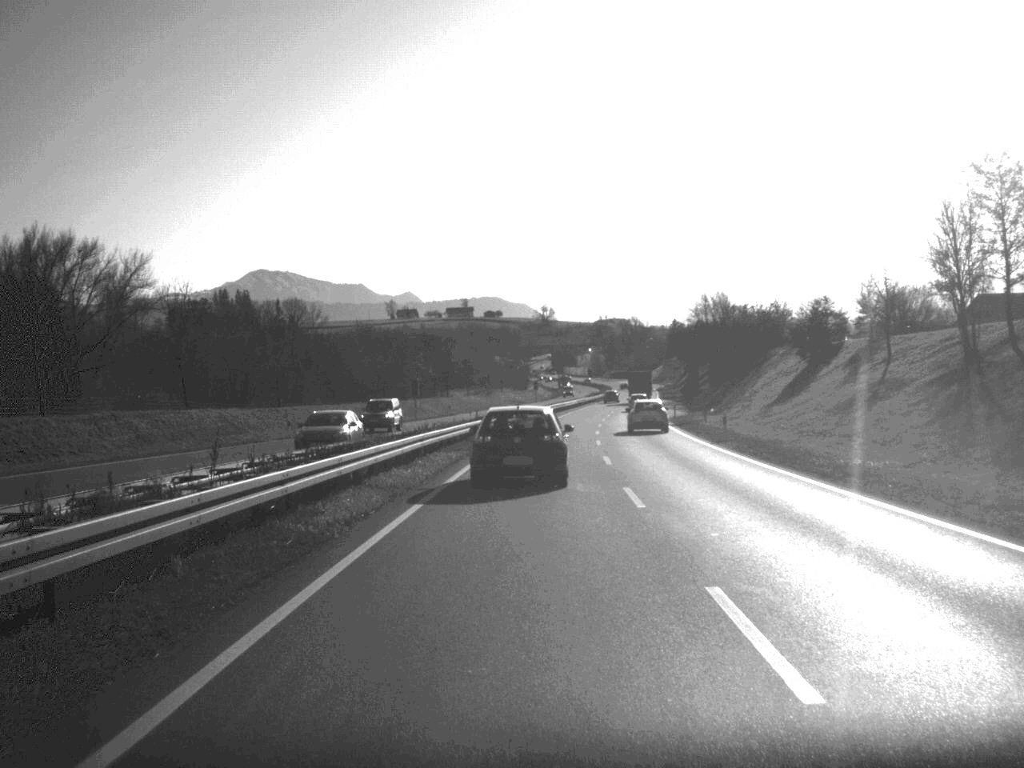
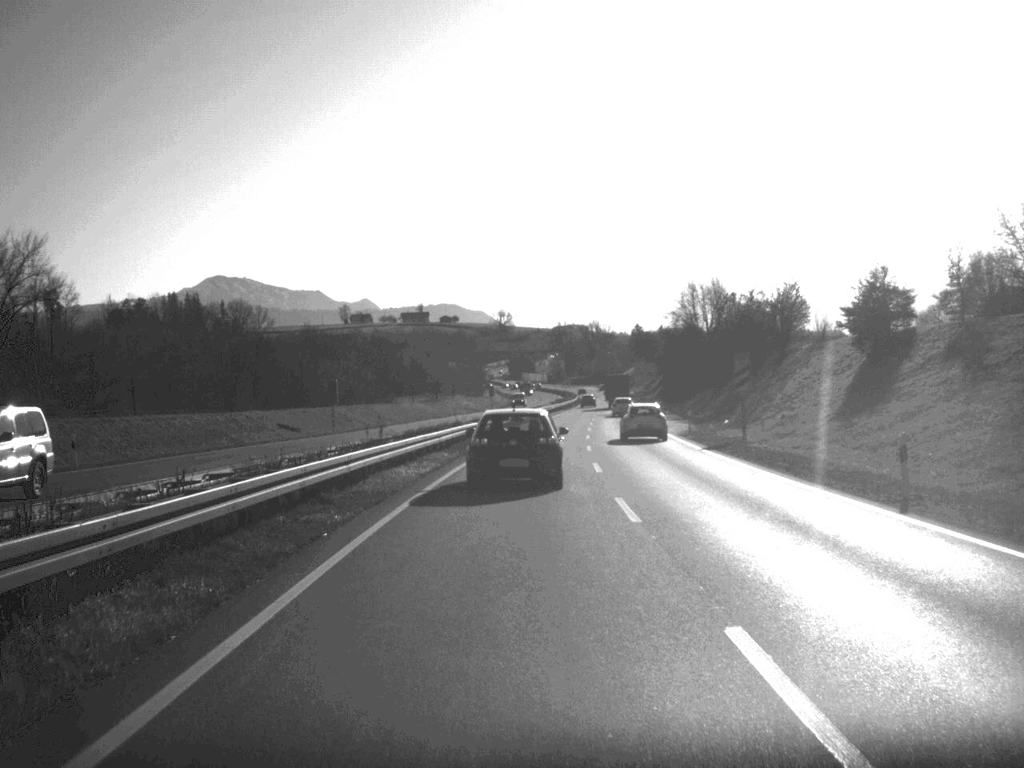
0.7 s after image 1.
(+0.4, +25.9) m; +2°
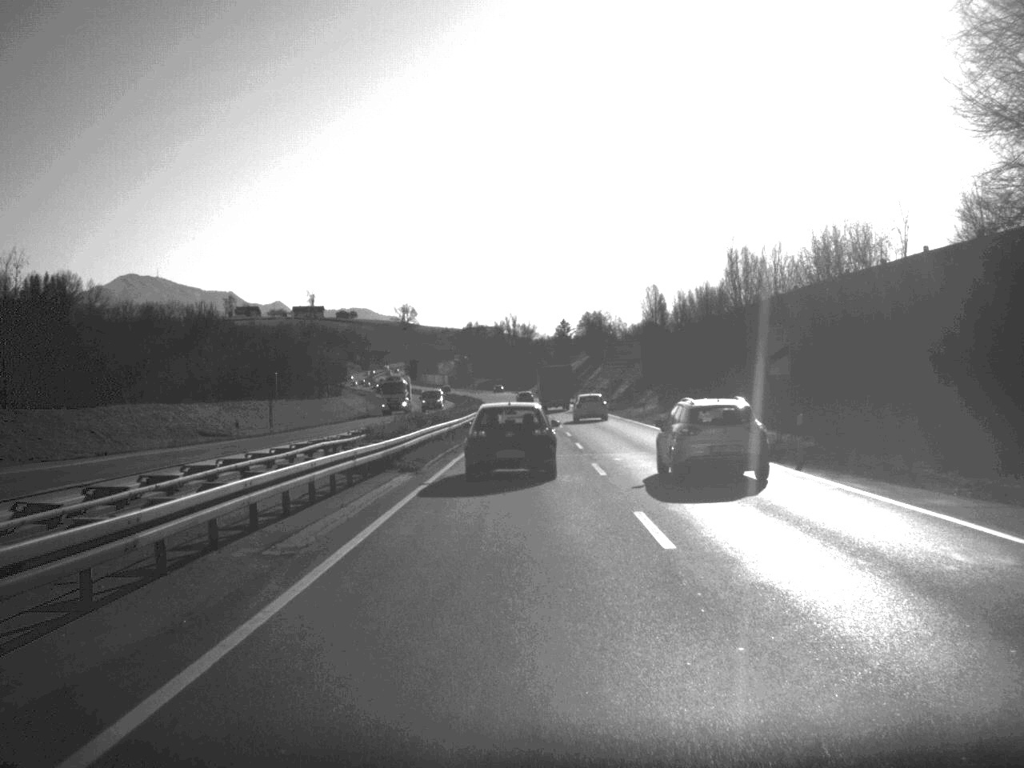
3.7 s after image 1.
(+4.7, +110.7) m; +4°
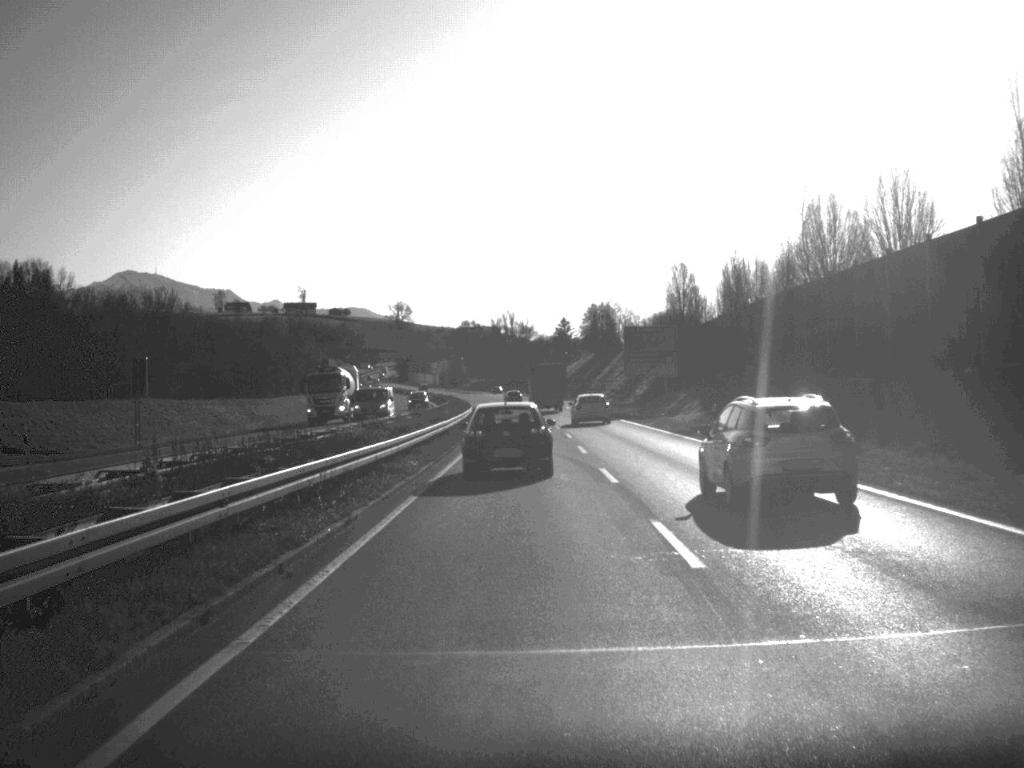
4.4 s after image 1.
(0.0, +25.5) m; 0°
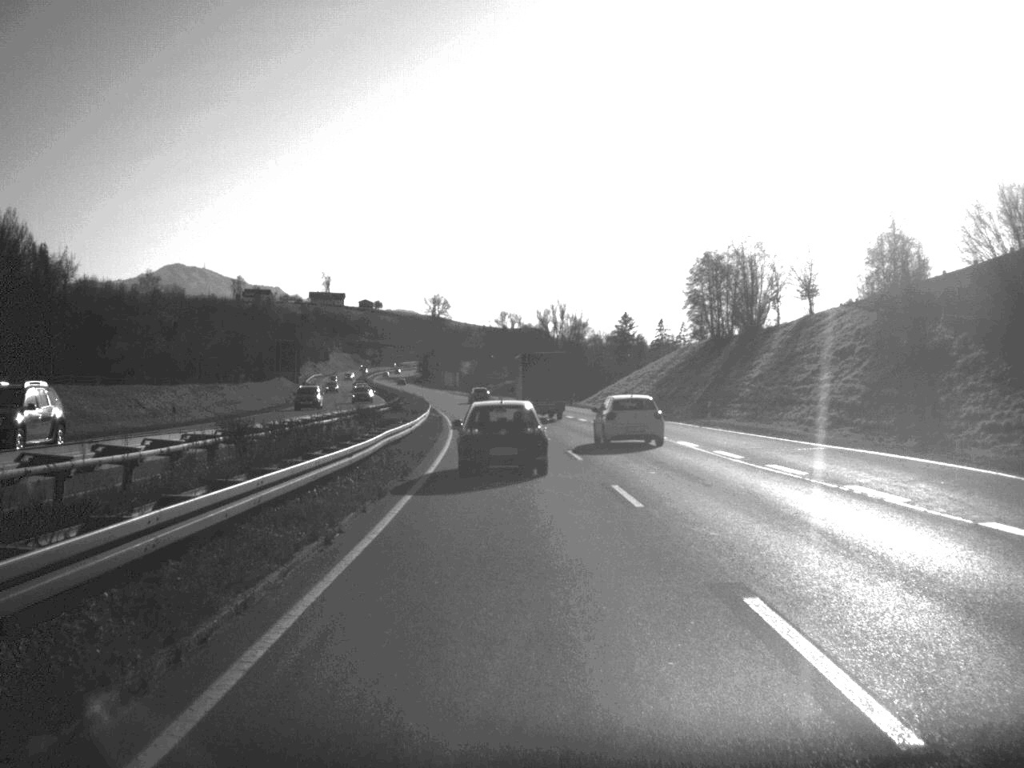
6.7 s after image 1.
(-1.1, +86.3) m; -2°
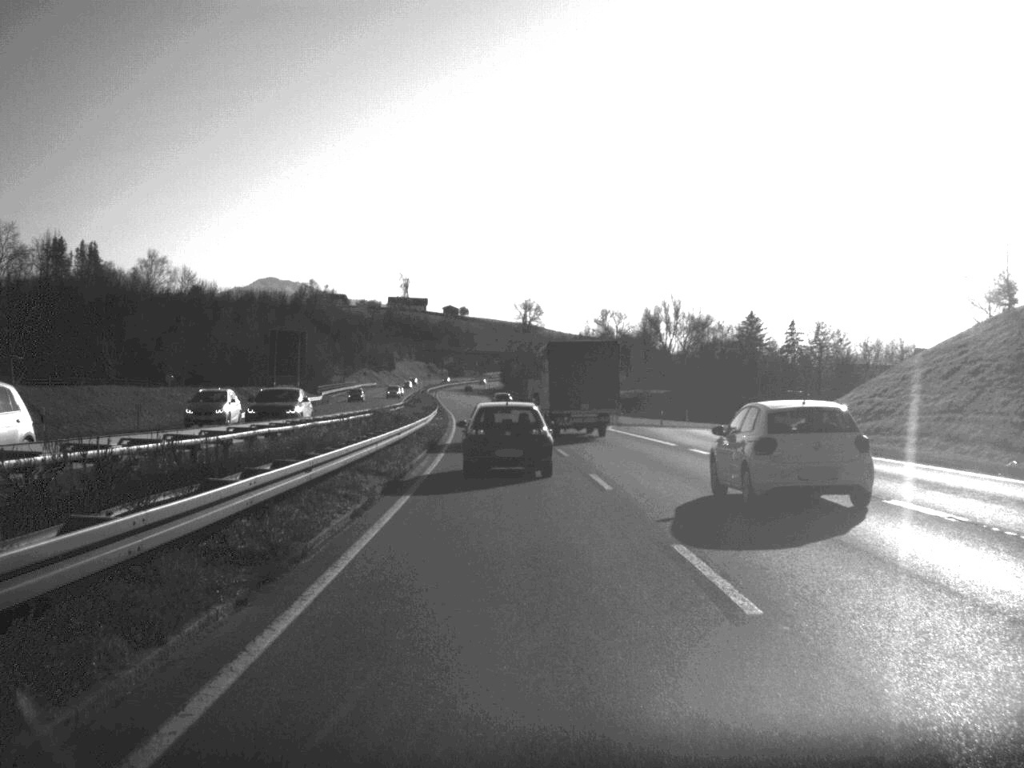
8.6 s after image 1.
(-2.5, +68.3) m; -4°
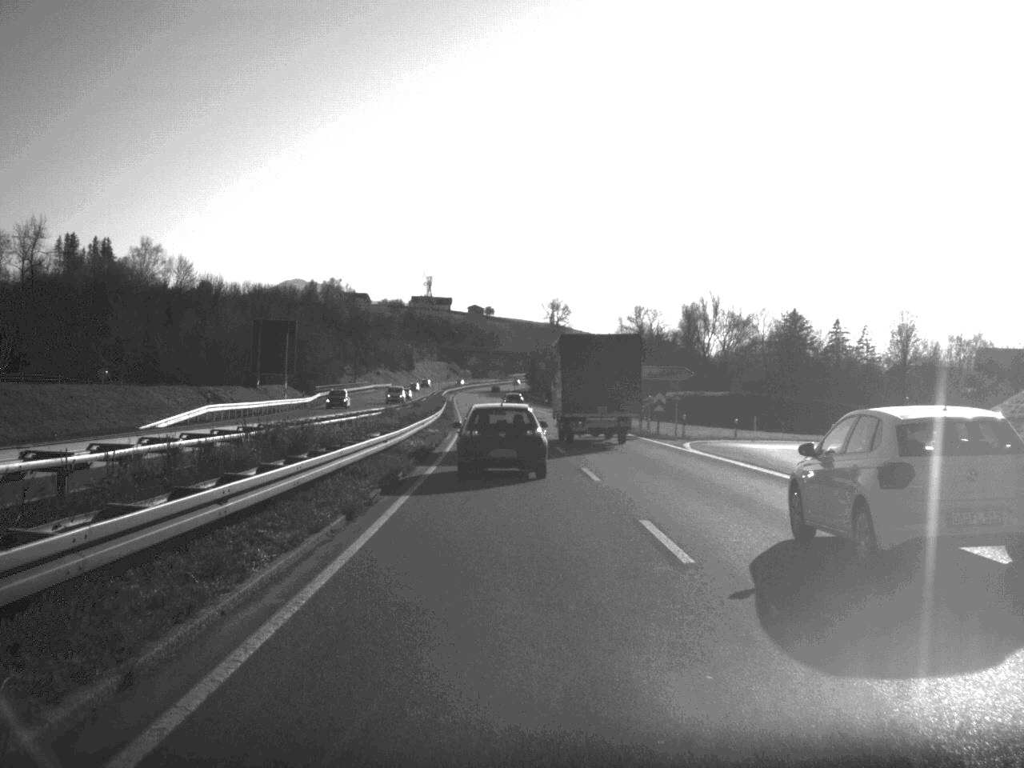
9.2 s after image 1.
(-0.2, +20.9) m; -1°
